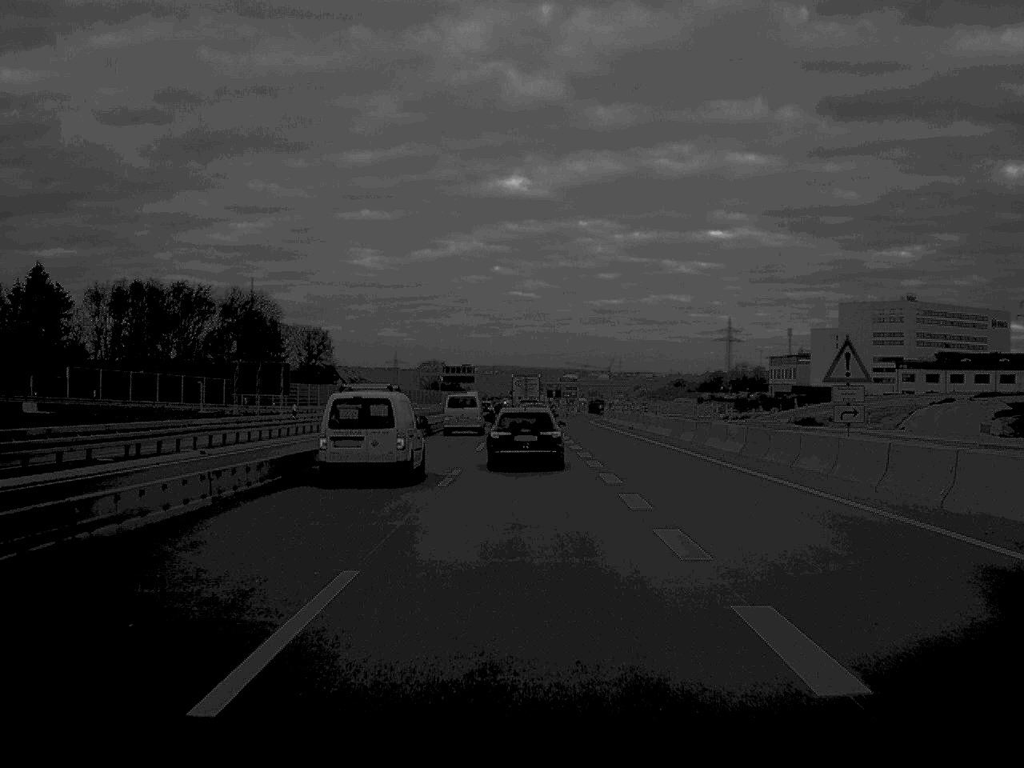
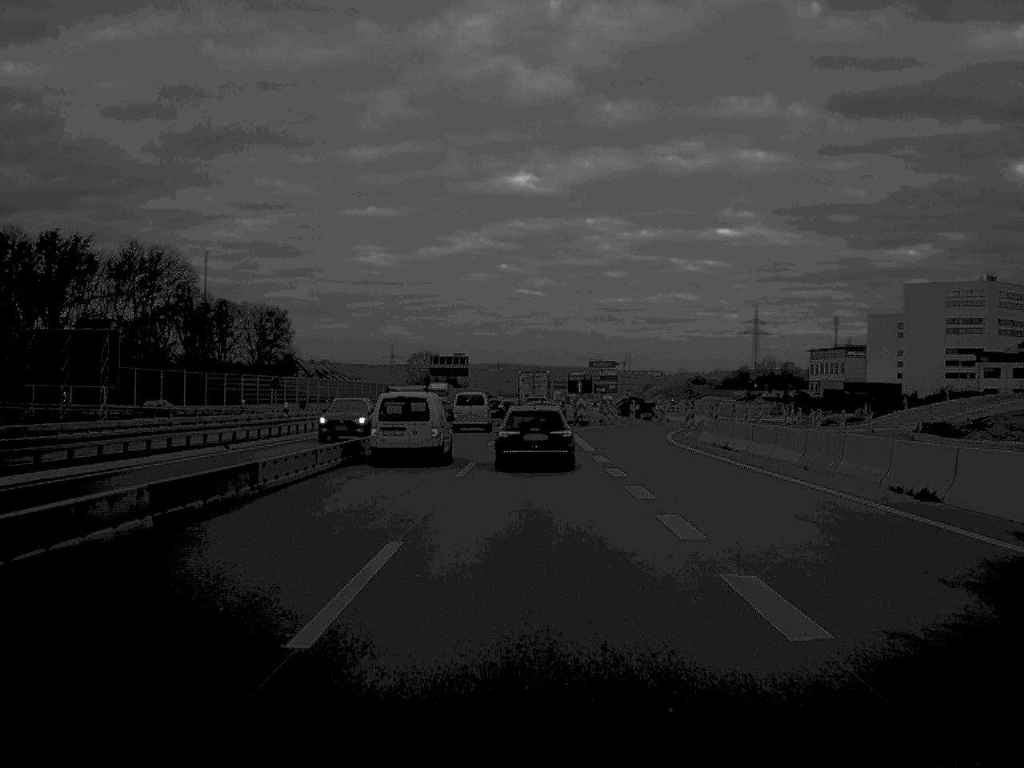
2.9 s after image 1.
(-0.1, +51.9) m; 0°
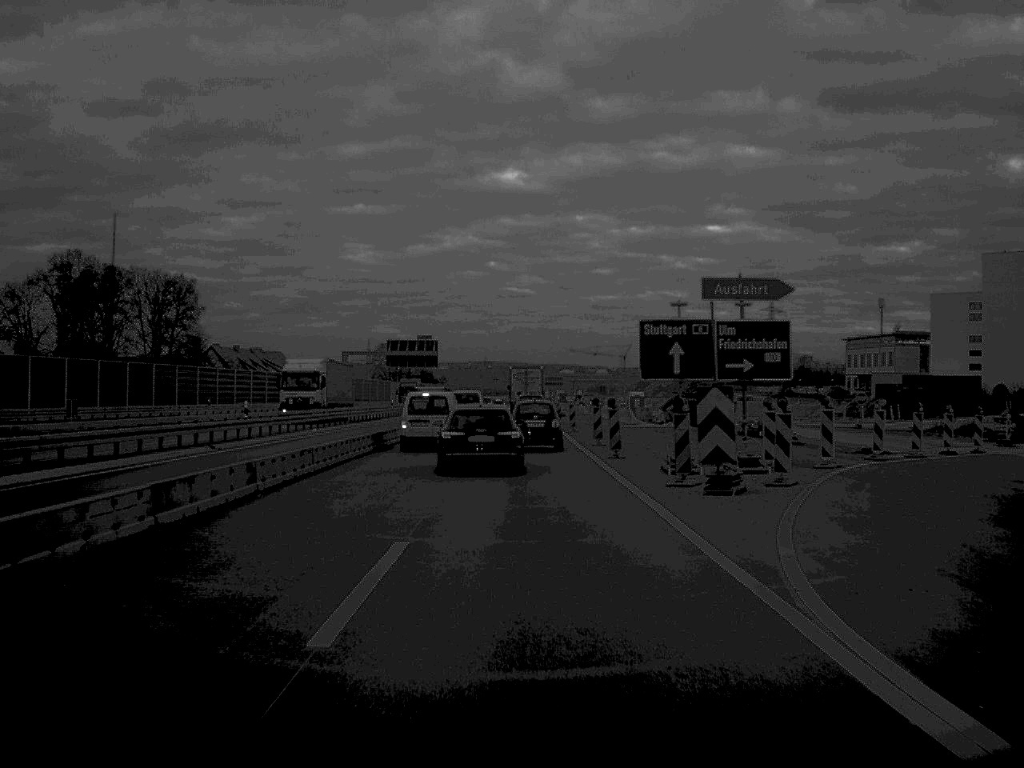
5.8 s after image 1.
(+0.1, +54.0) m; 0°
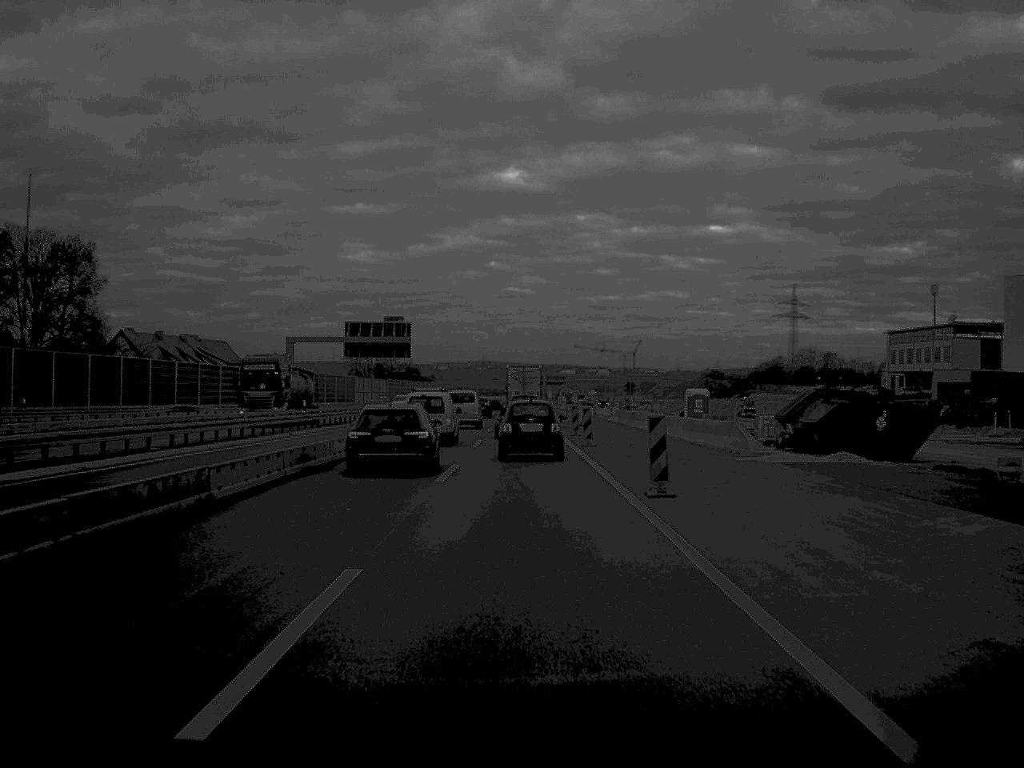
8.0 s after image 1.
(+0.1, +38.2) m; 0°
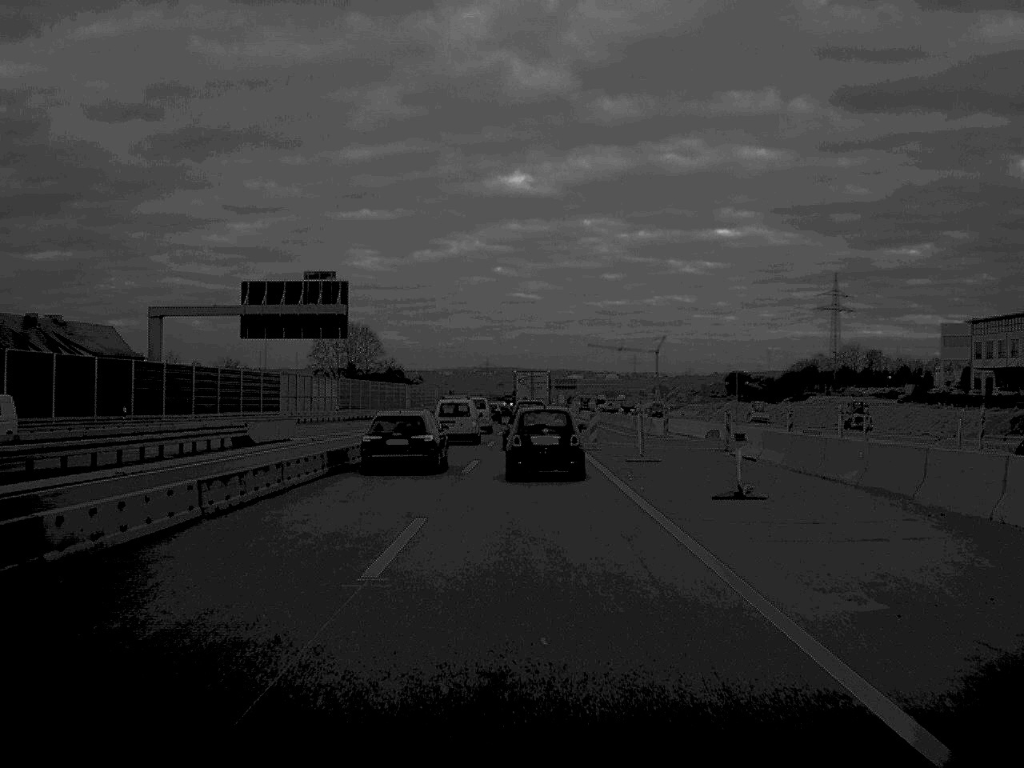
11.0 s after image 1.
(-0.3, +49.1) m; 0°
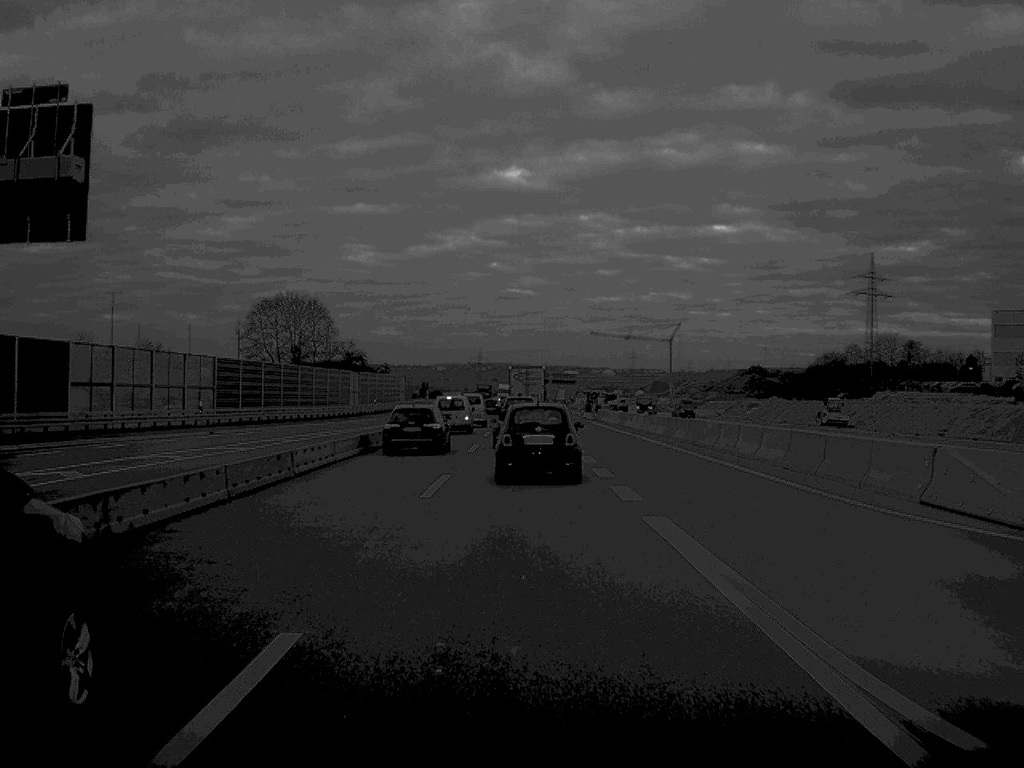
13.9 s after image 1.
(+0.1, +45.5) m; 0°
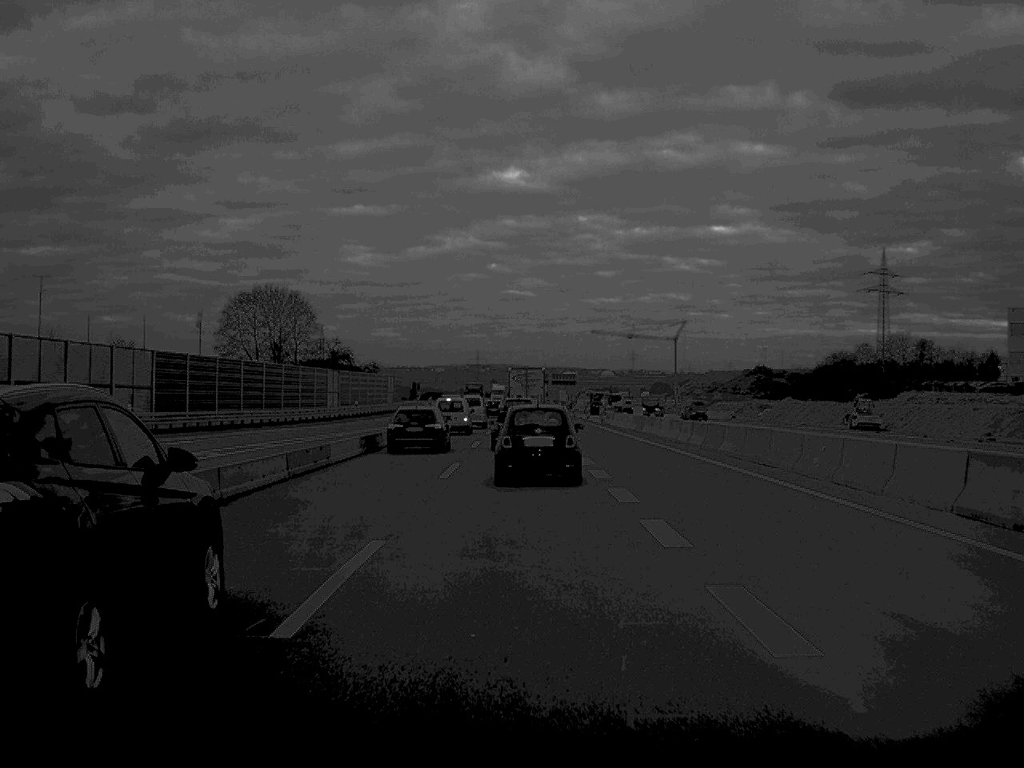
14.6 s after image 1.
(0.0, +11.9) m; 0°
